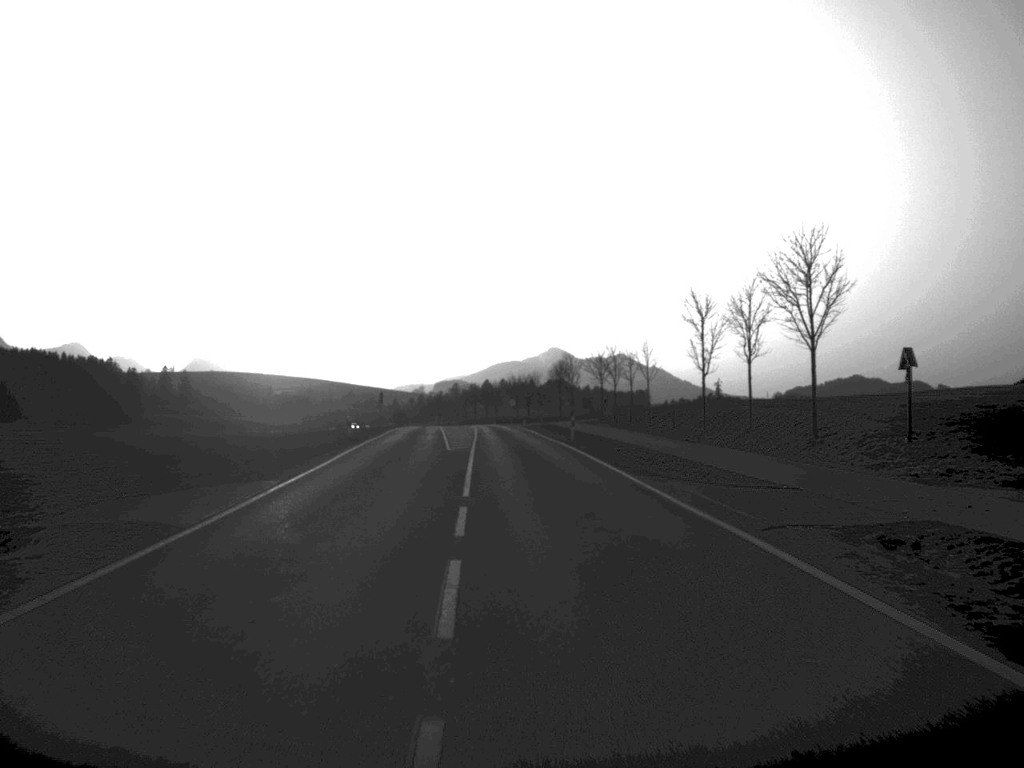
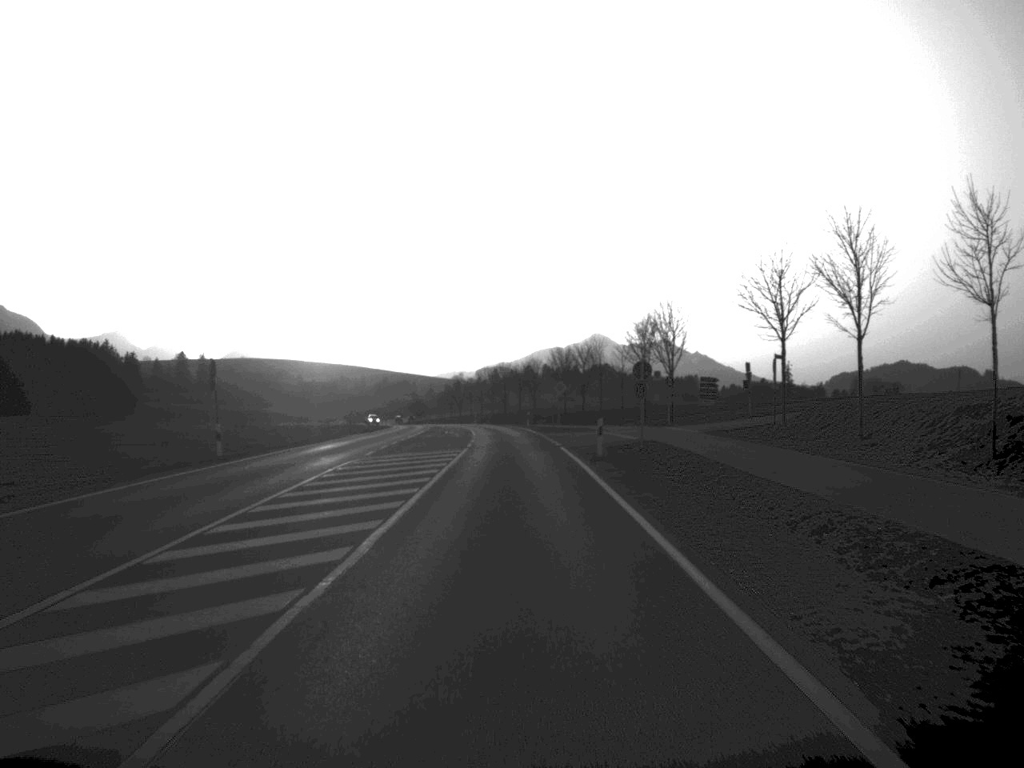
(-0.9, +65.5) m; -2°
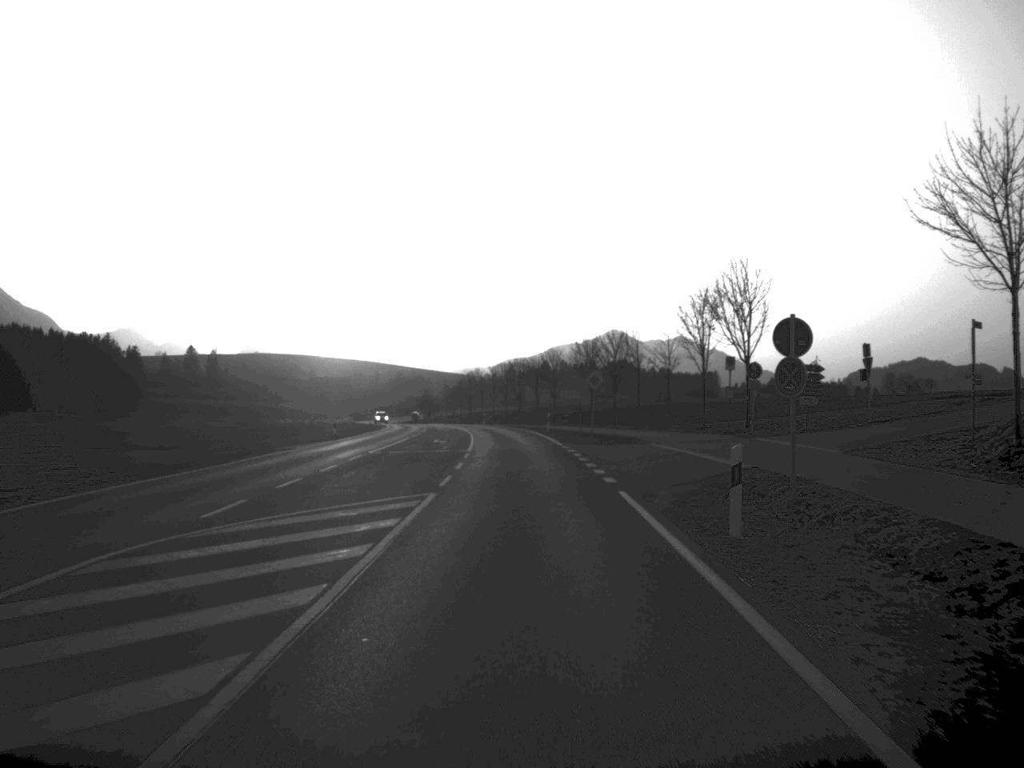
(-0.1, +20.5) m; -1°
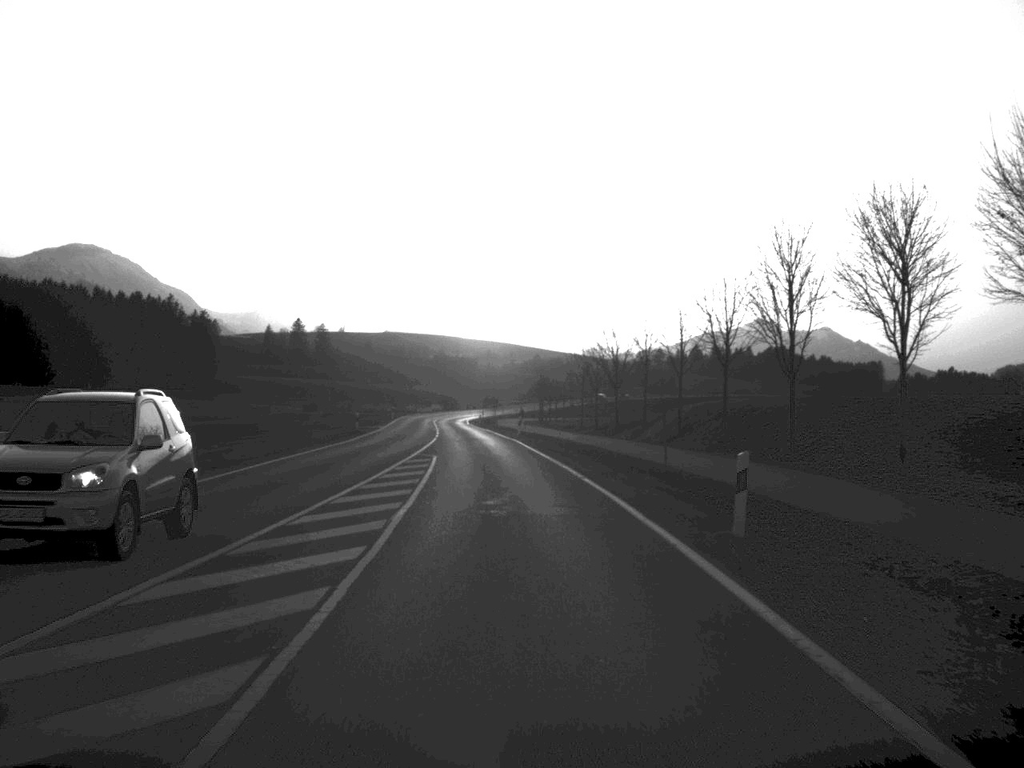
(-4.4, +100.3) m; -6°
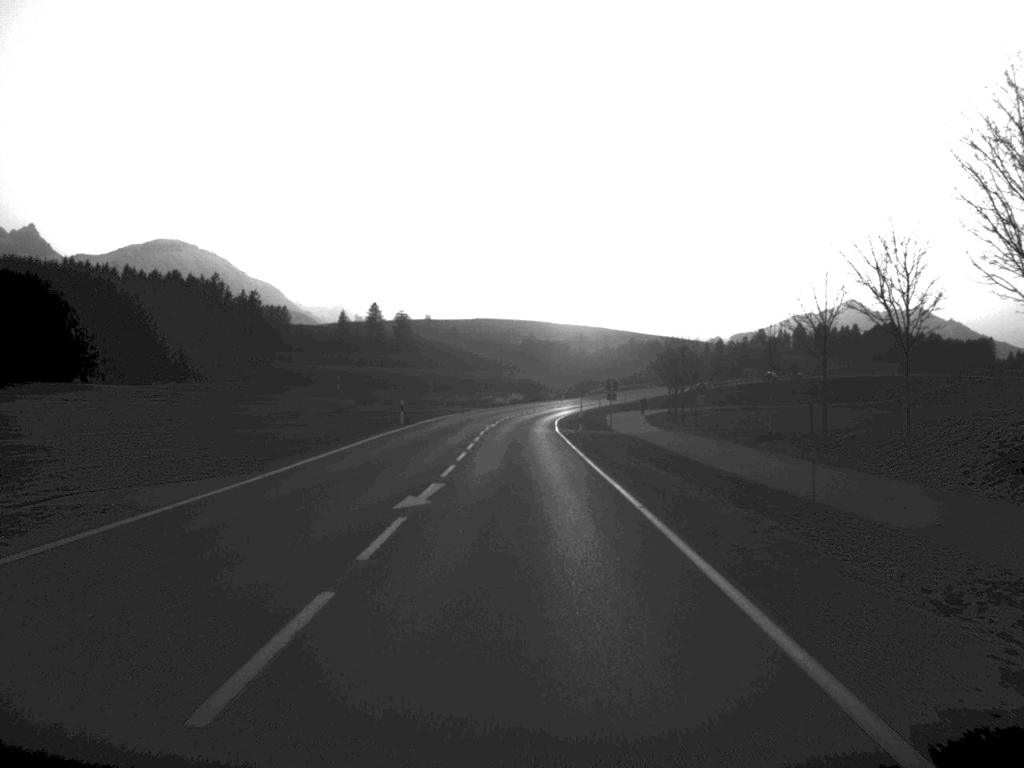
(-2.3, +57.8) m; -4°
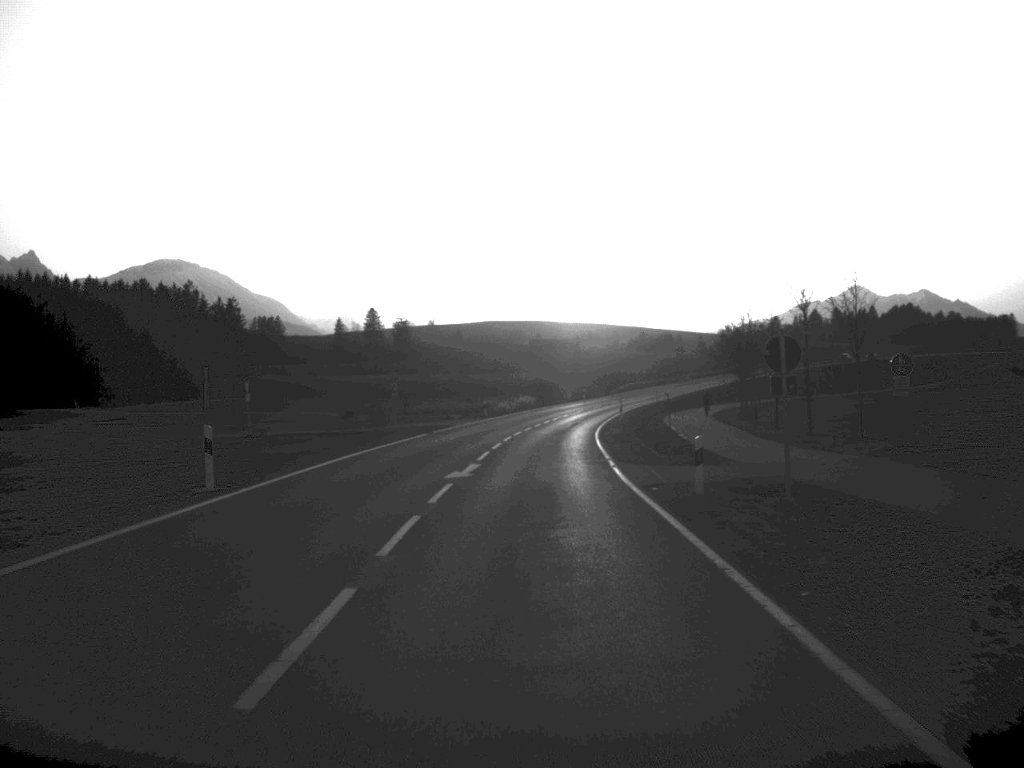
(-0.1, +35.4) m; 0°
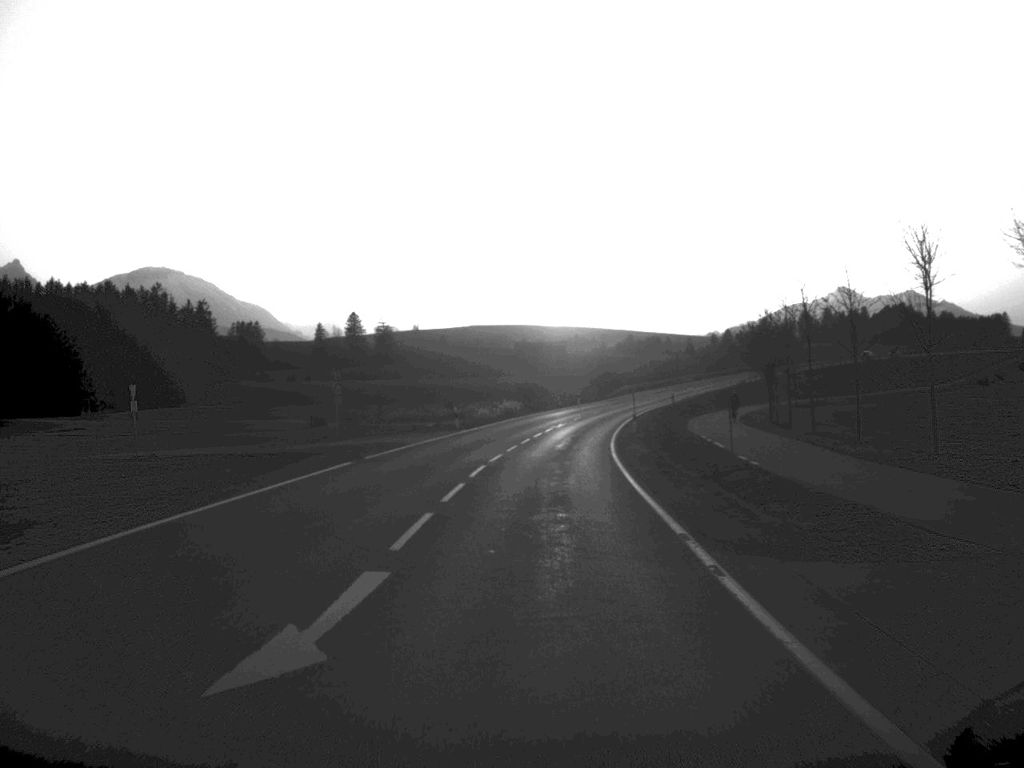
(+0.1, +16.9) m; +1°
